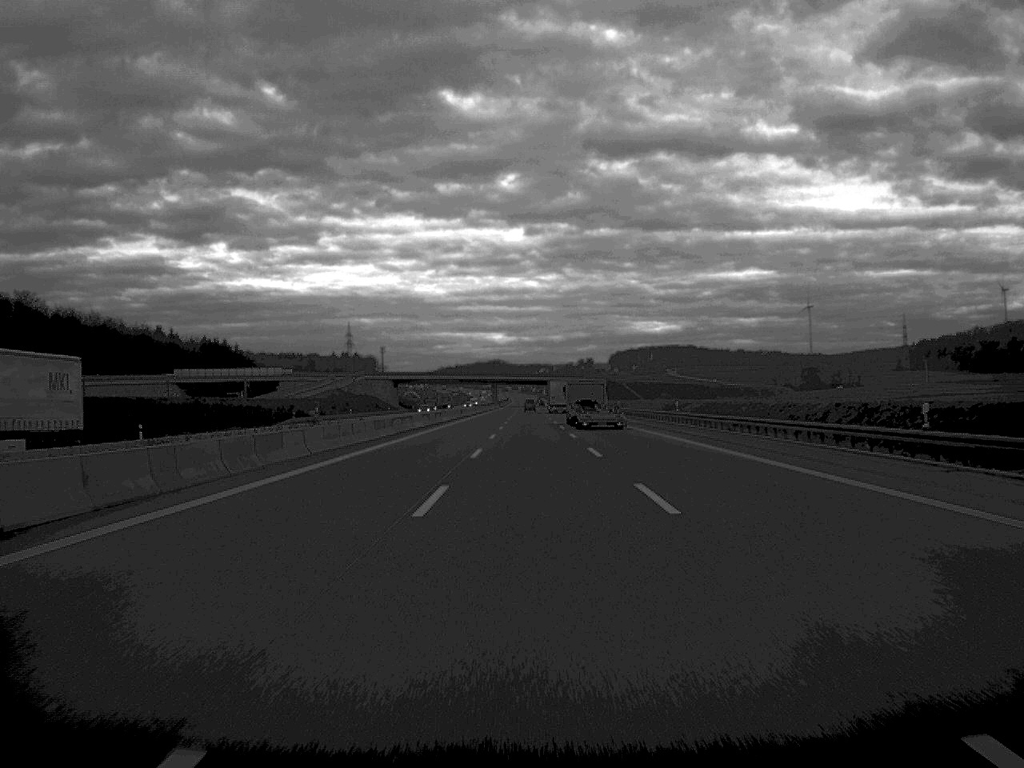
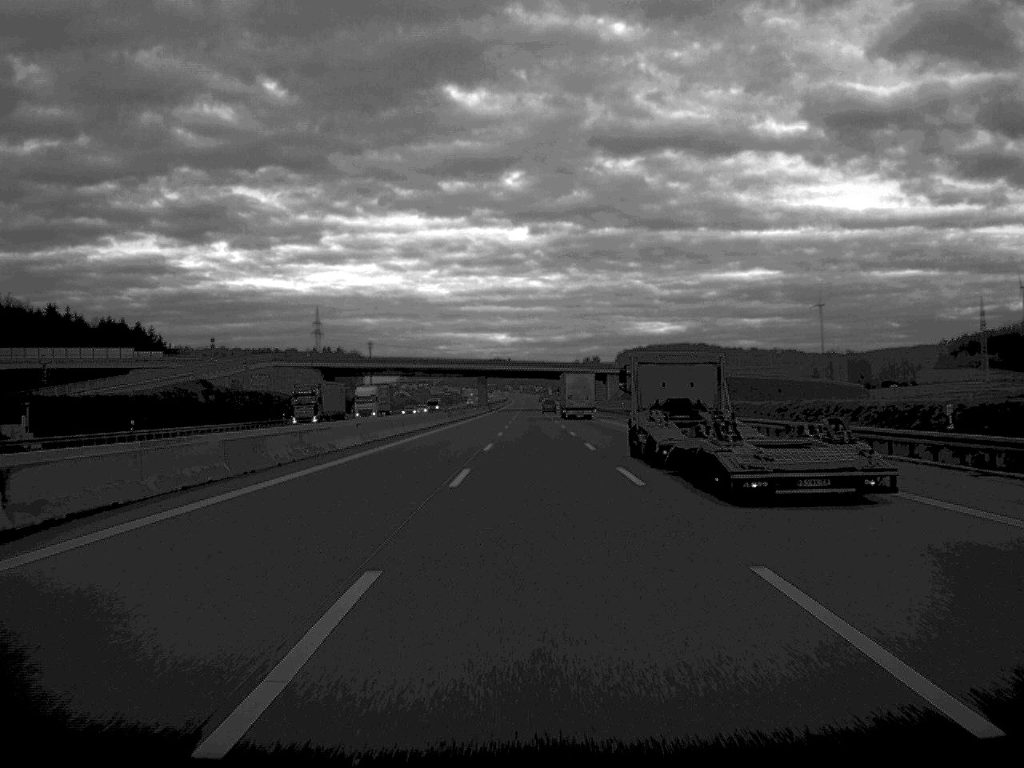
(-0.1, +101.5) m; 0°
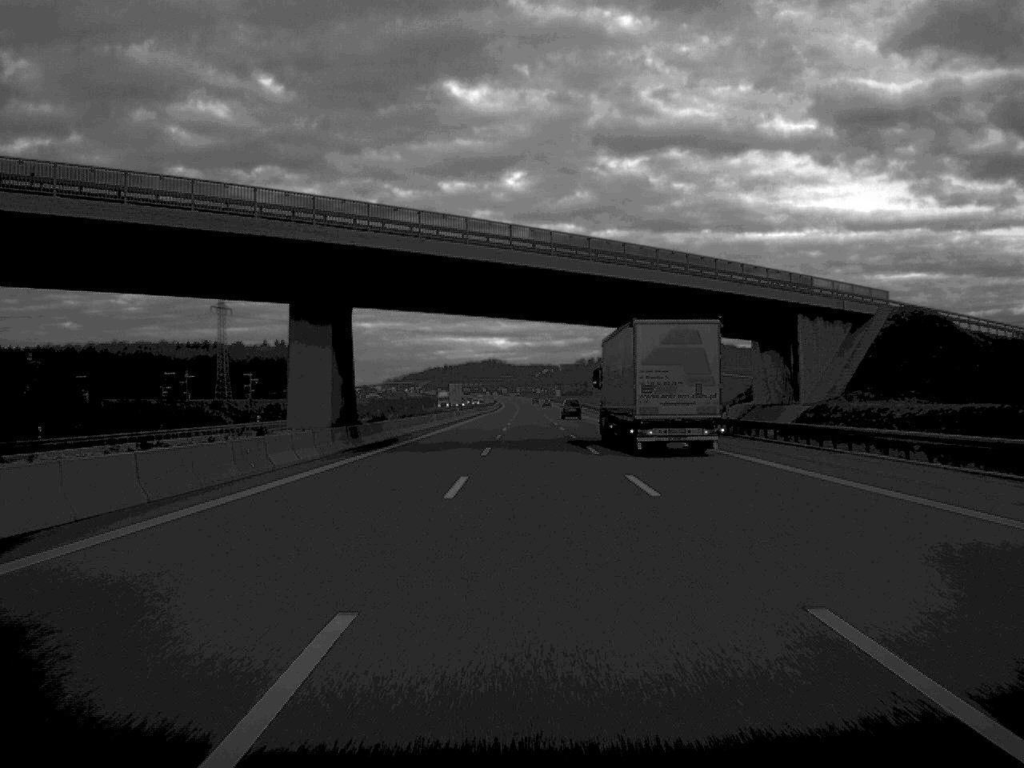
(+0.1, +162.8) m; 0°
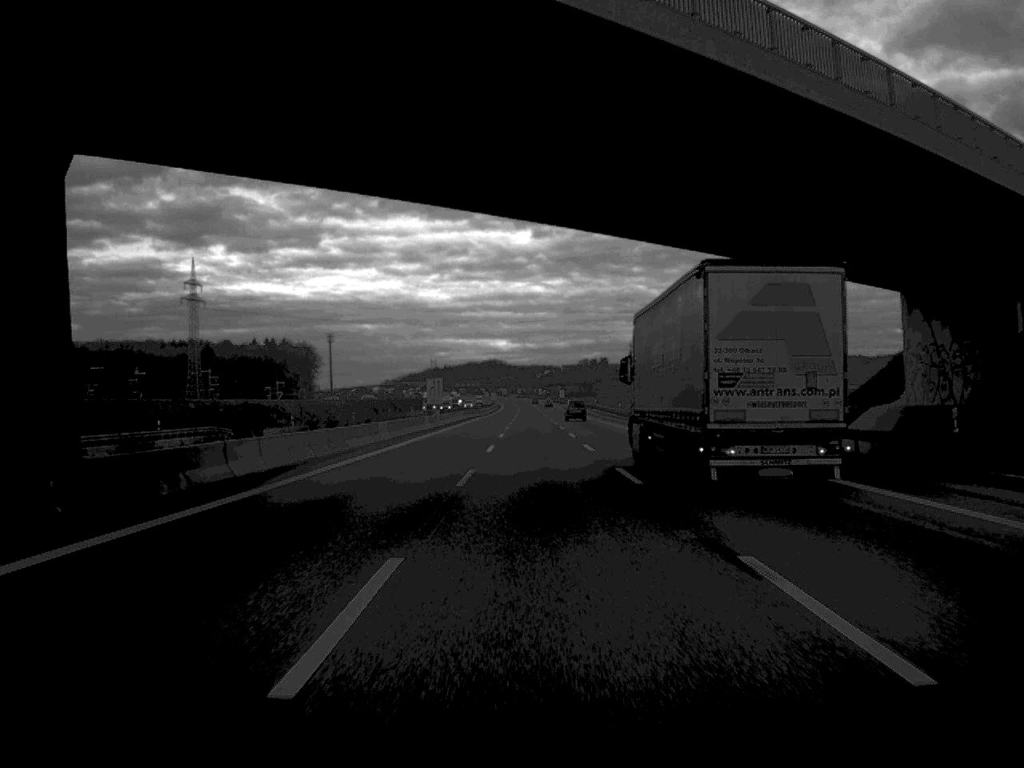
(0.0, +31.4) m; 0°
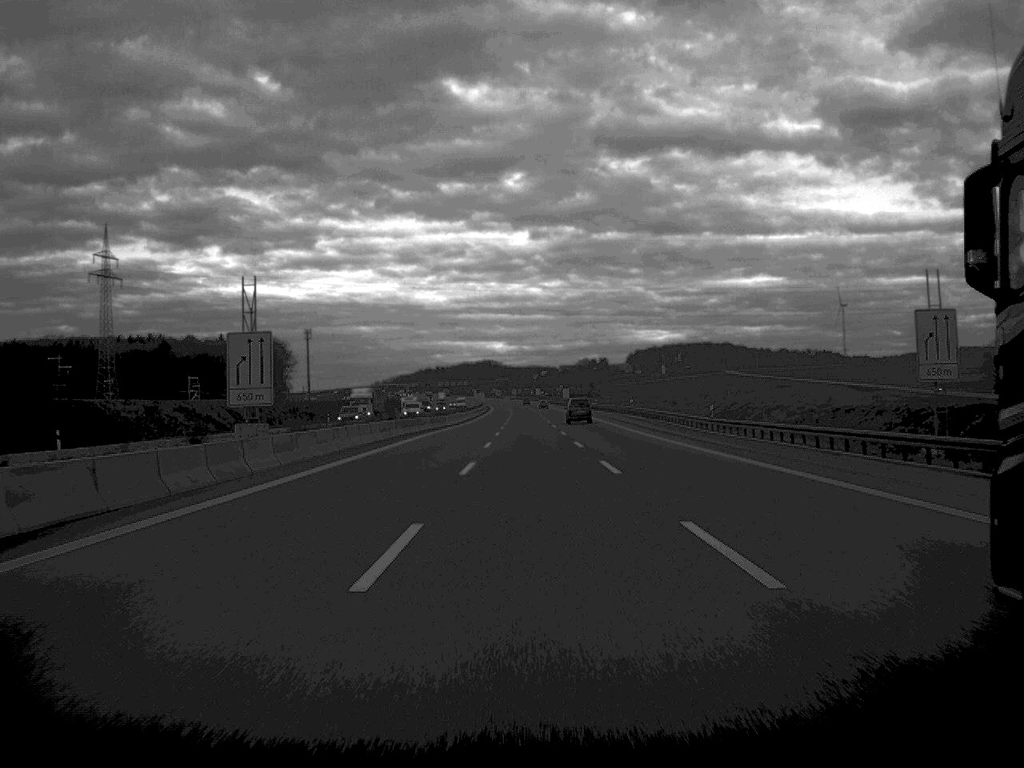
(+0.1, +67.5) m; 0°
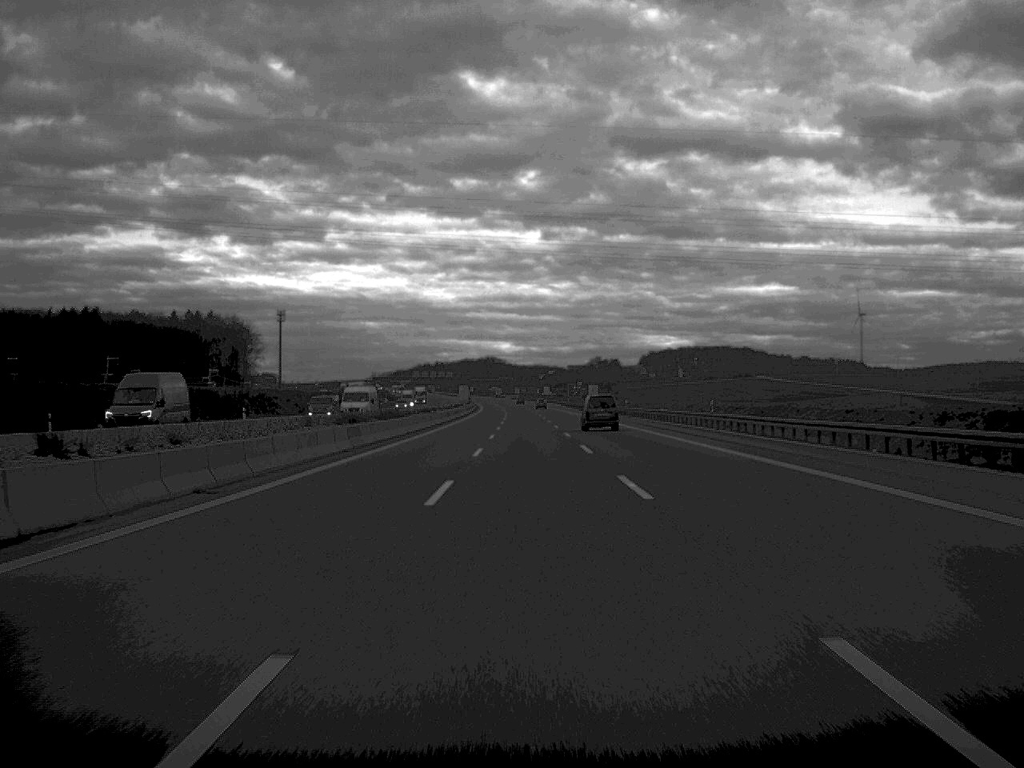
(-0.2, +97.9) m; 0°
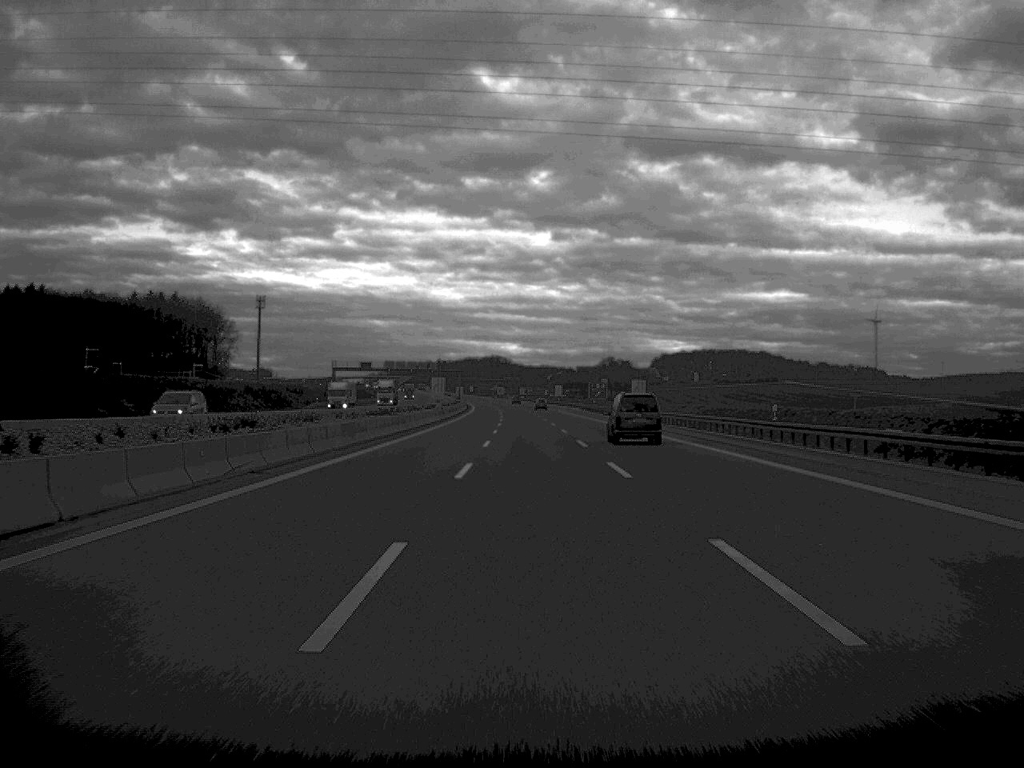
(-0.2, +66.3) m; 0°
